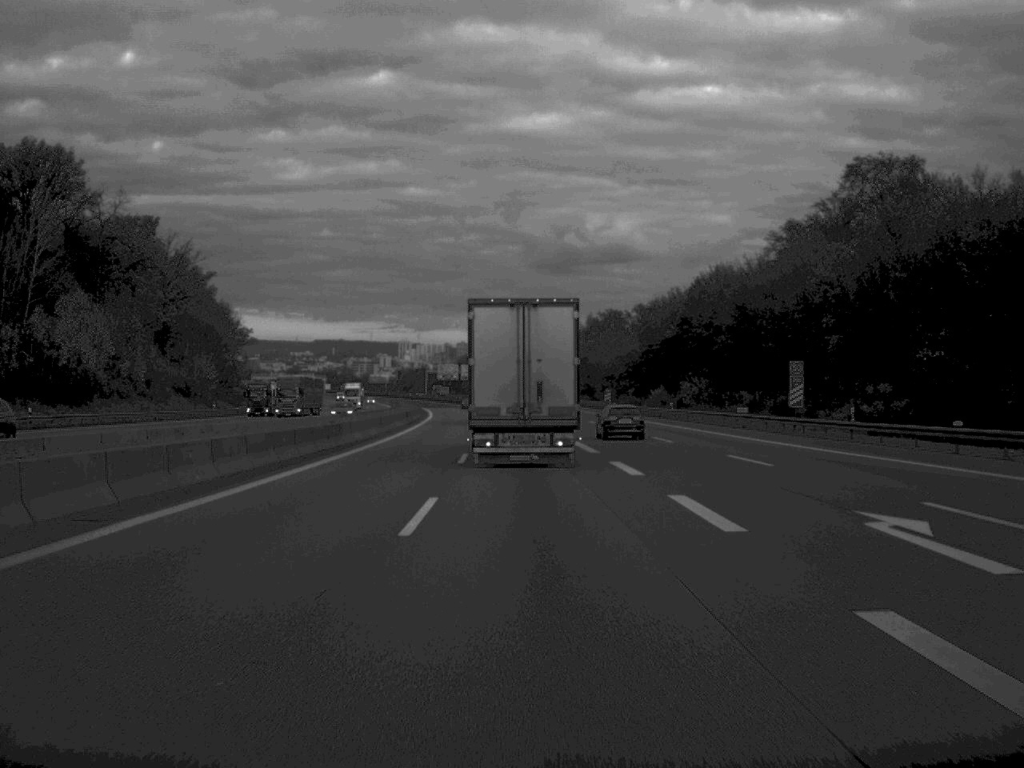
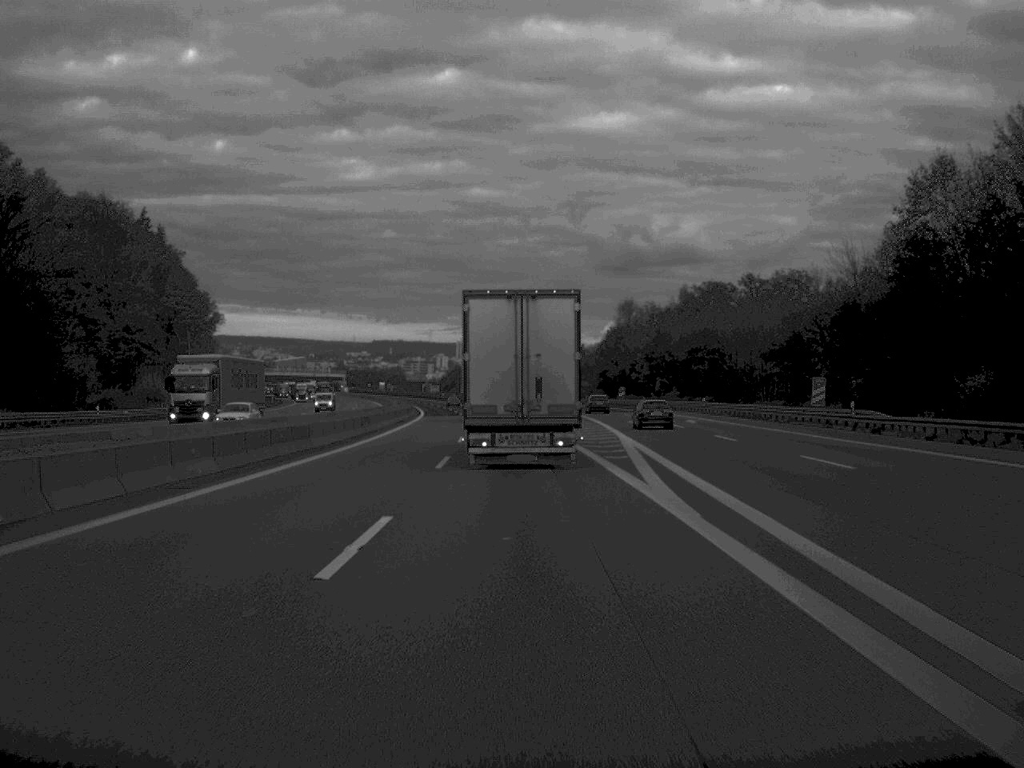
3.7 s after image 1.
(-2.0, +92.8) m; -3°
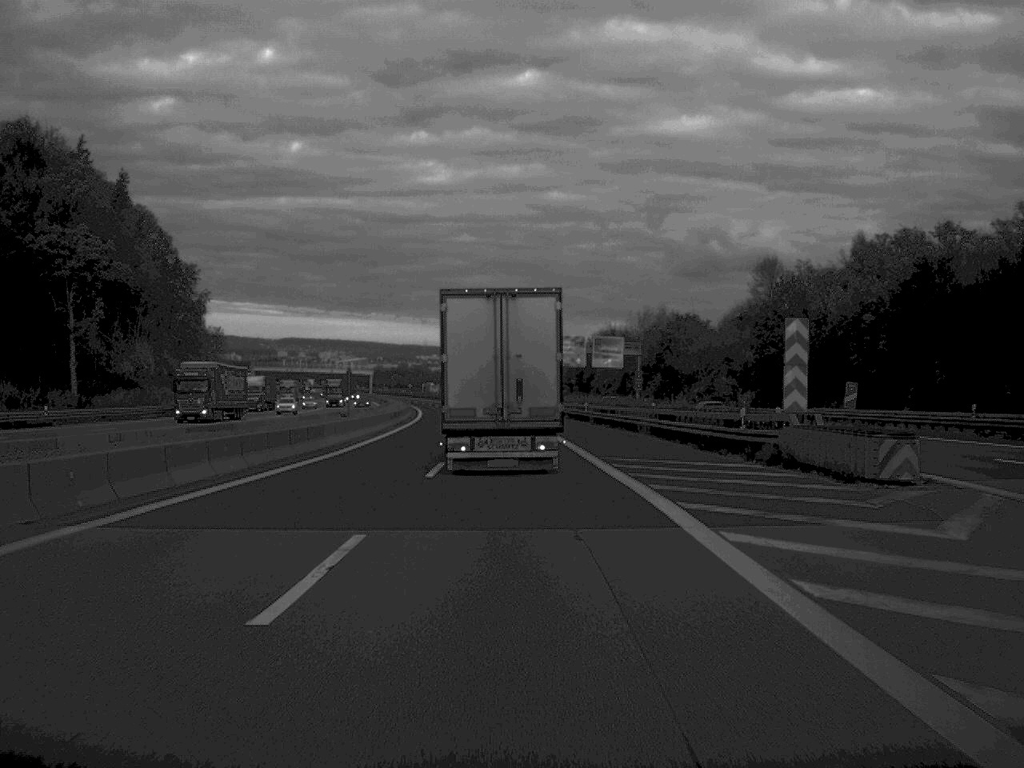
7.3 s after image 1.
(-2.3, +91.3) m; -3°
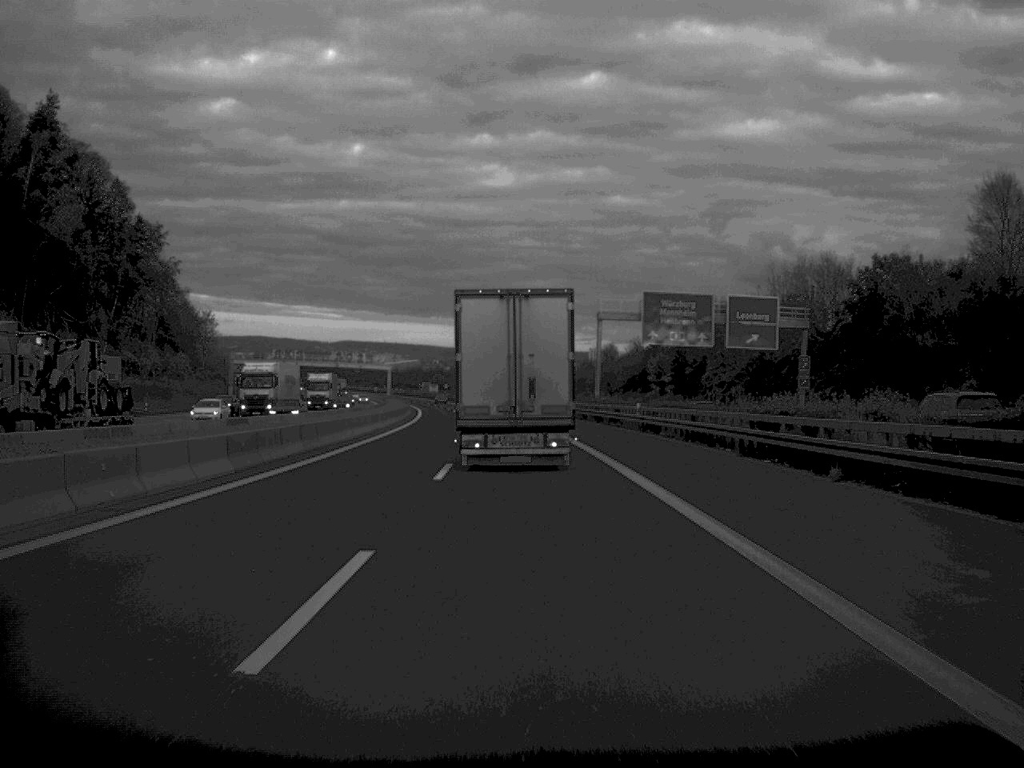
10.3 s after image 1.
(-1.7, +72.8) m; -3°
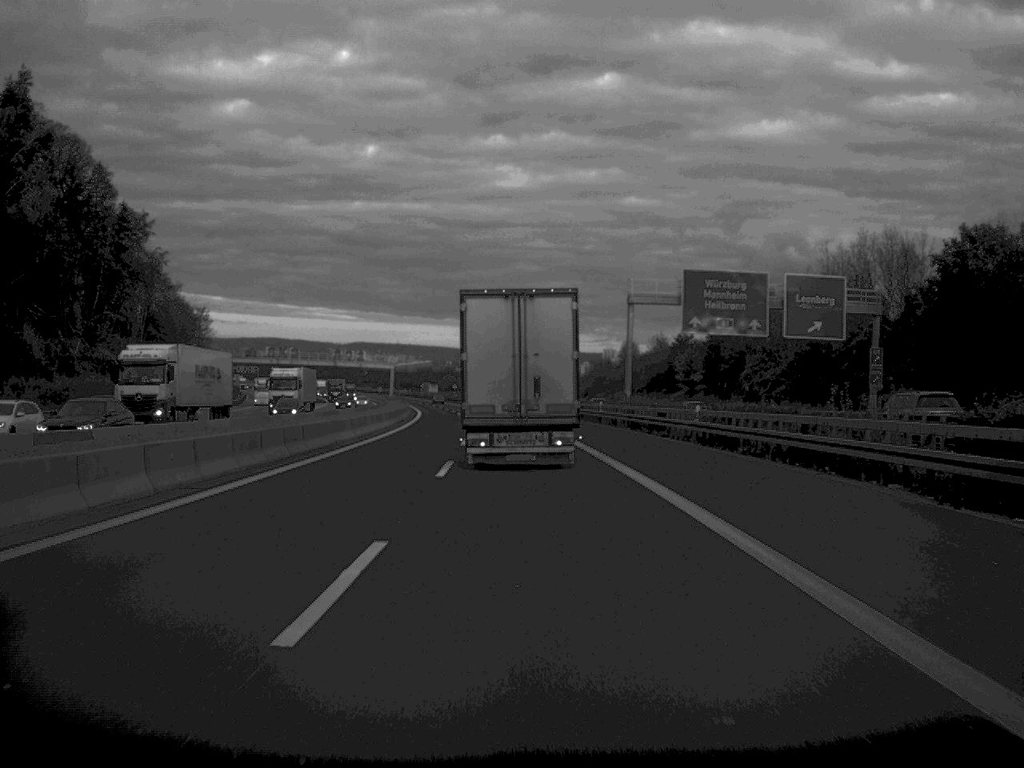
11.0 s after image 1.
(-0.1, +17.1) m; -1°
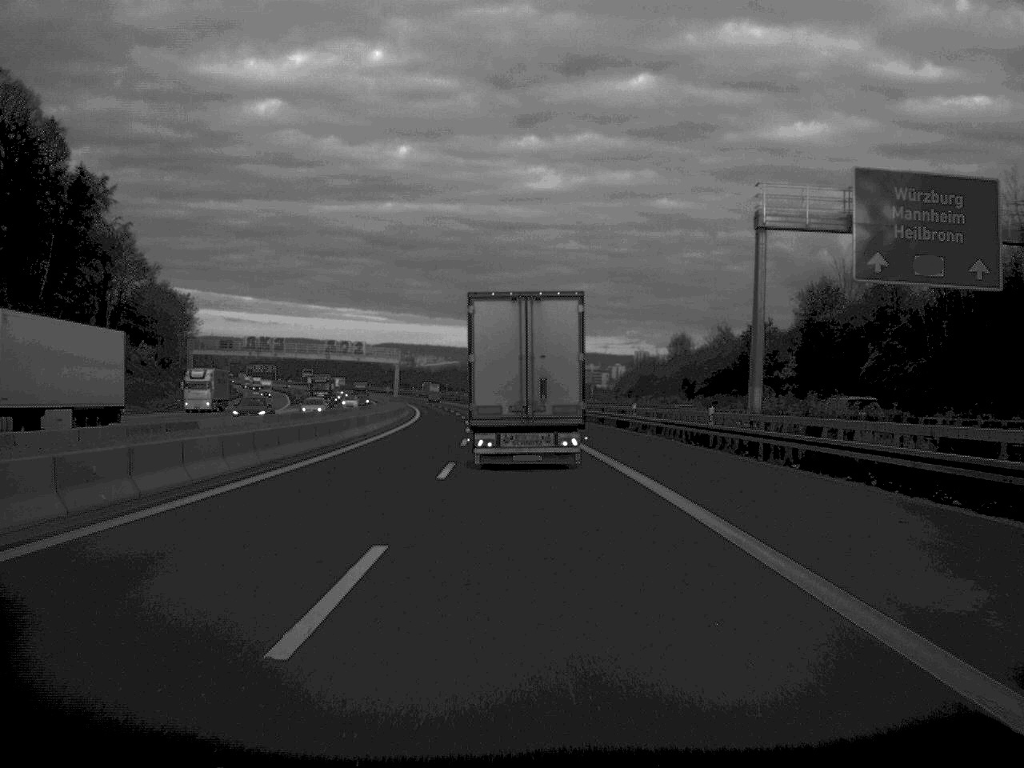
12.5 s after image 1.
(-0.4, +36.0) m; -1°
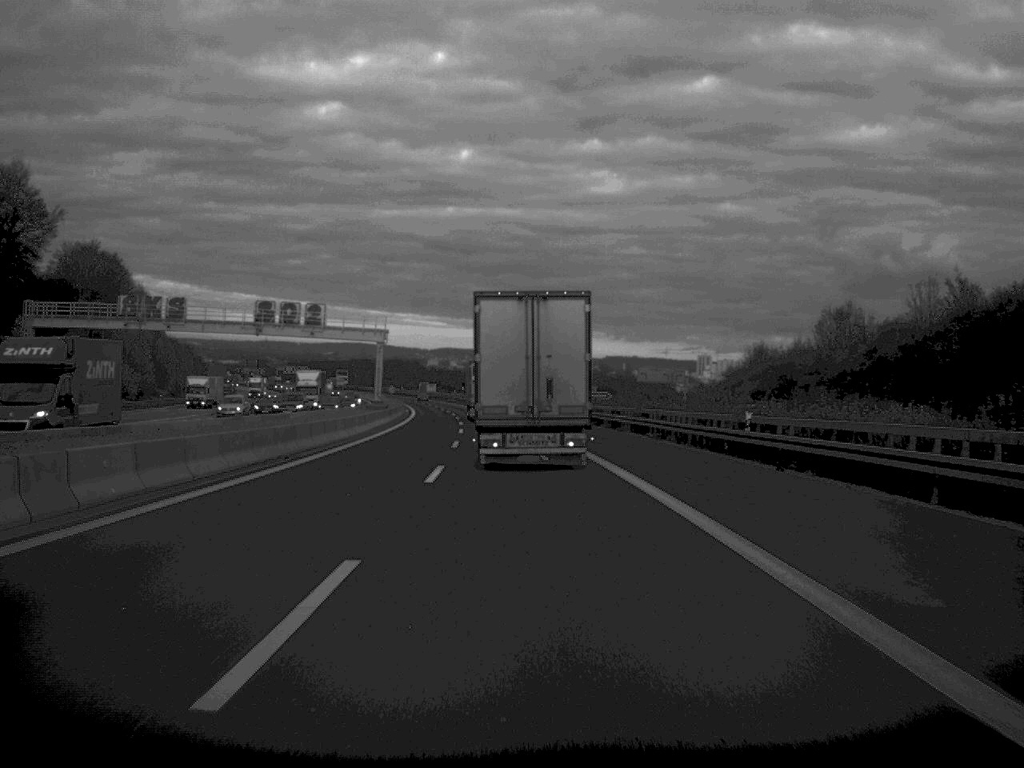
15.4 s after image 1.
(-1.6, +72.6) m; -3°
